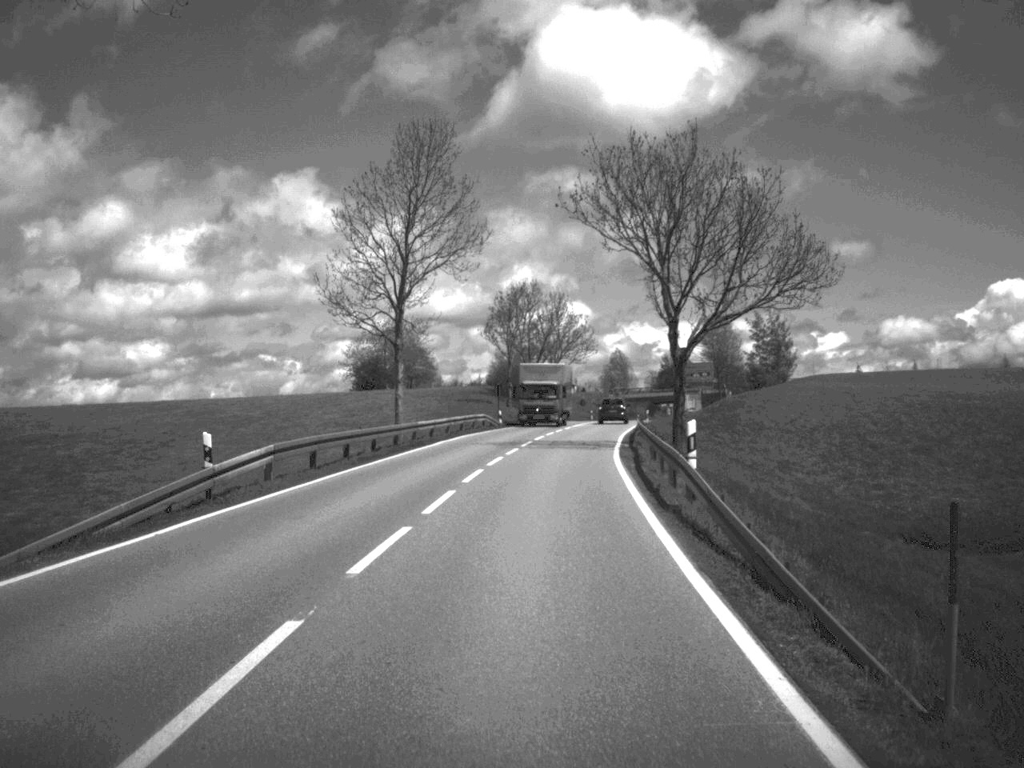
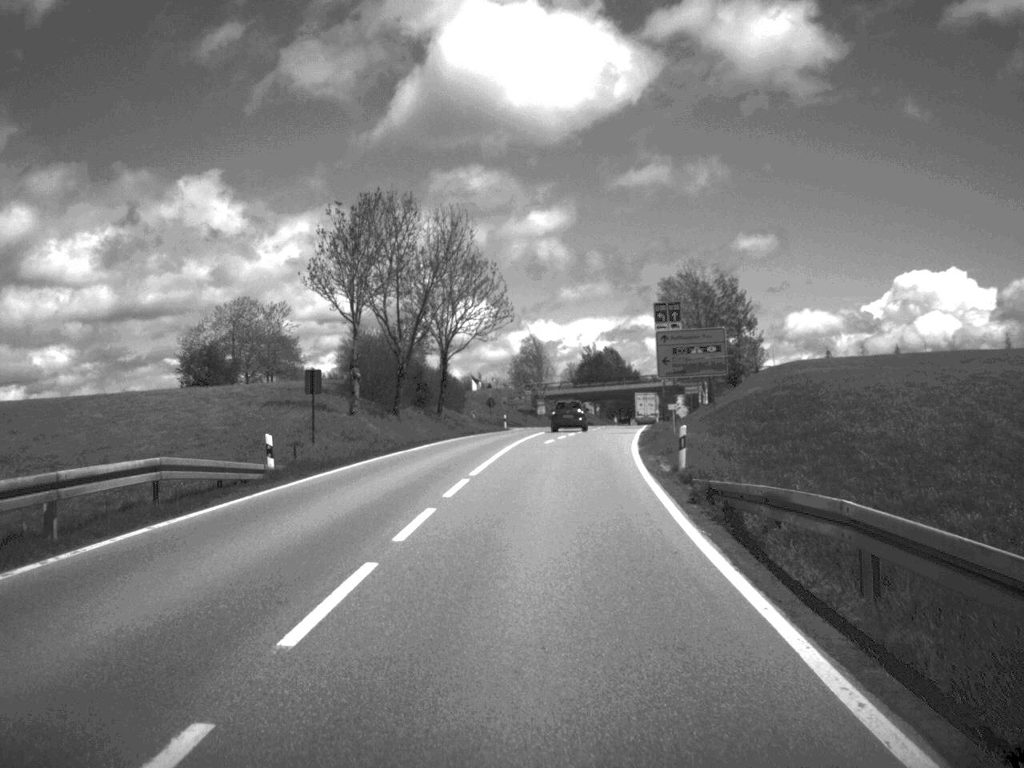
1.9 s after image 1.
(+1.6, +44.9) m; +4°
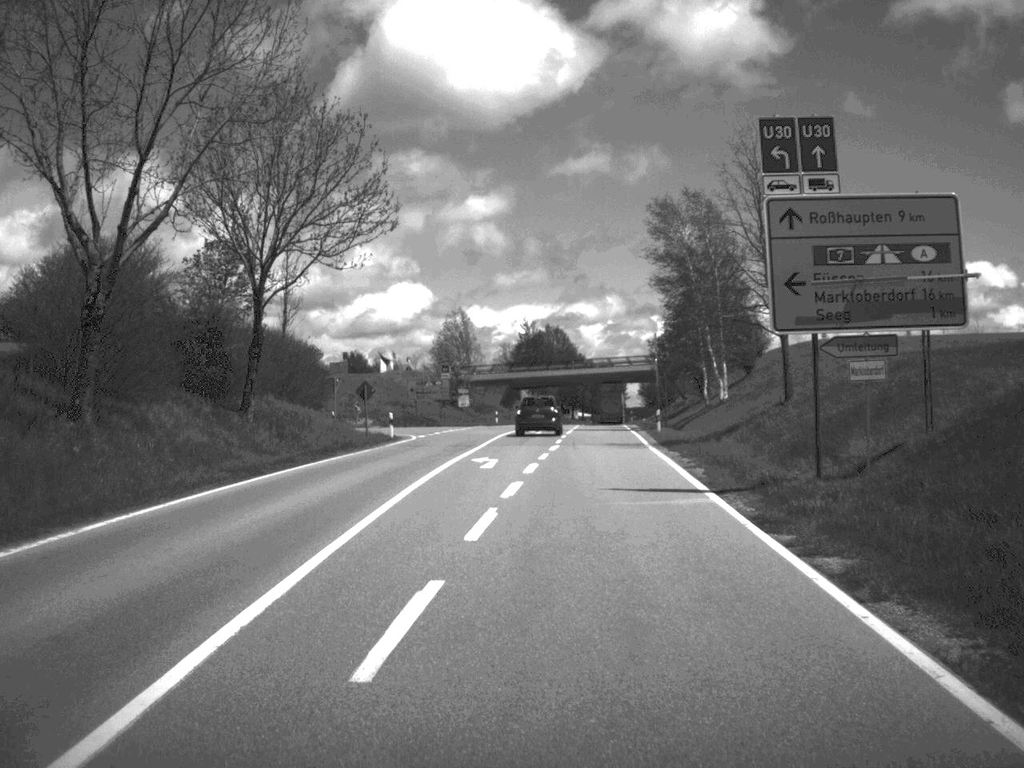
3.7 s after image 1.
(+1.1, +37.2) m; +3°
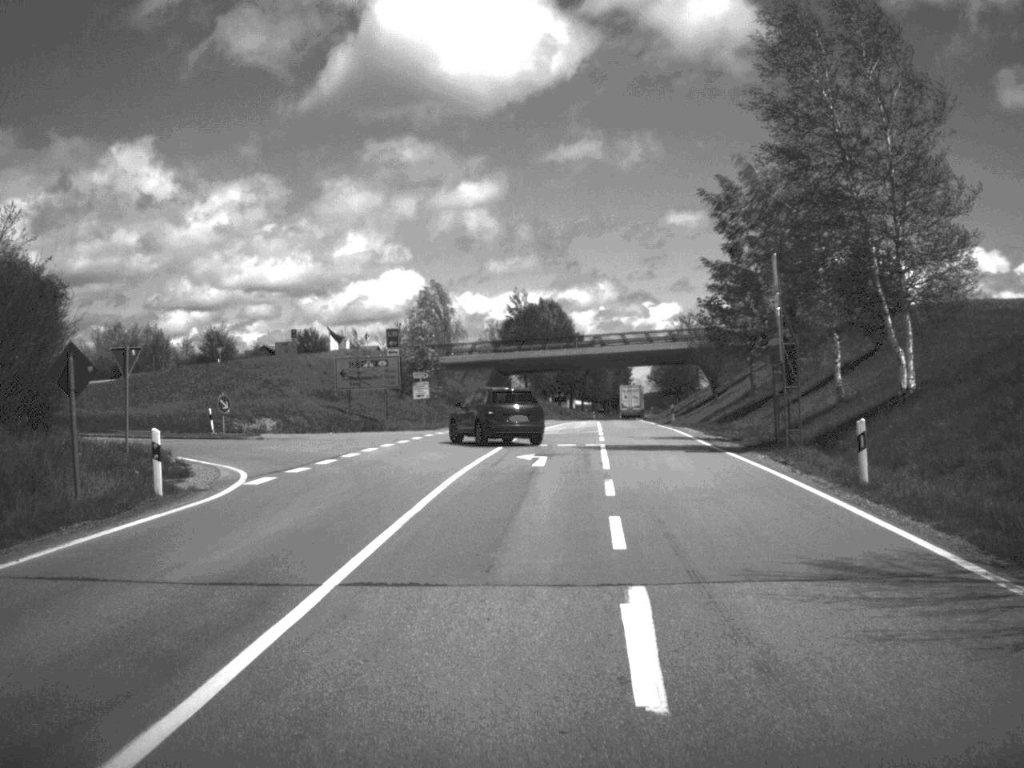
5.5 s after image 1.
(+0.1, +30.7) m; 0°
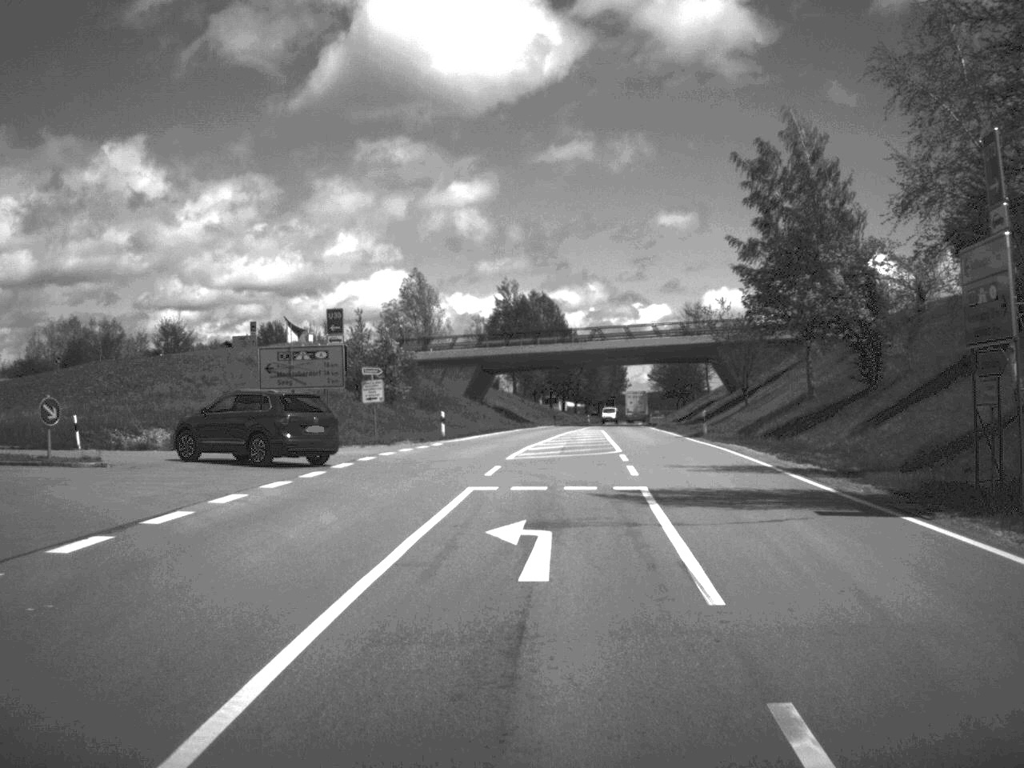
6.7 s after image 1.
(+0.1, +14.9) m; 0°
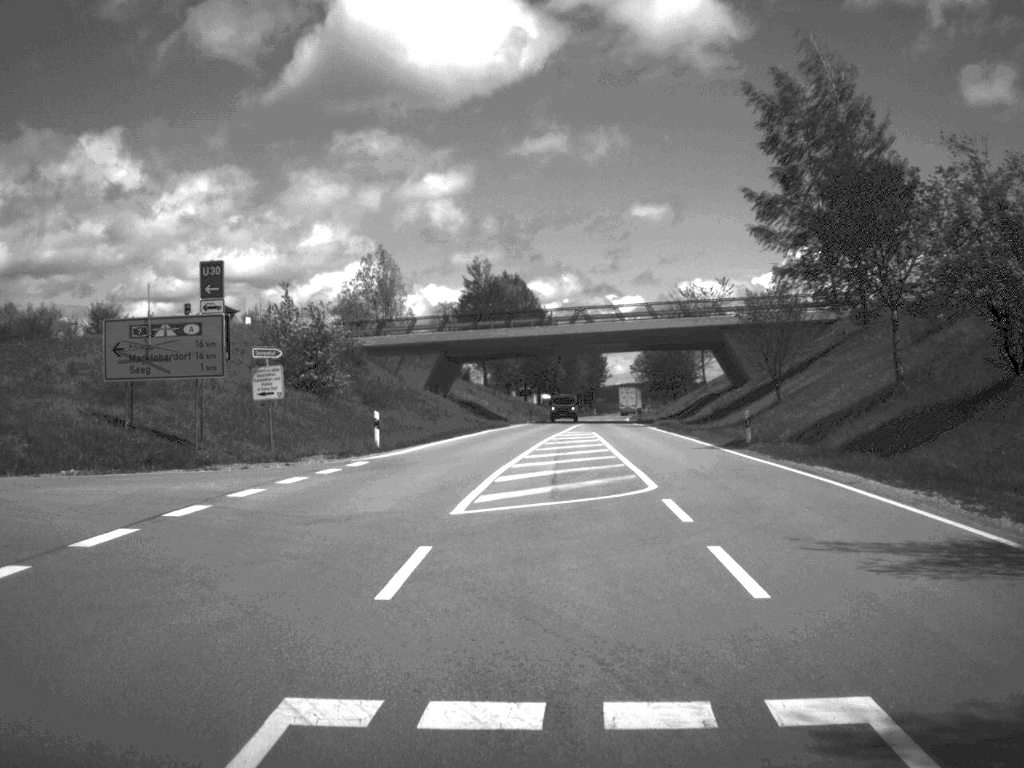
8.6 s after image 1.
(+0.1, +14.4) m; +1°
